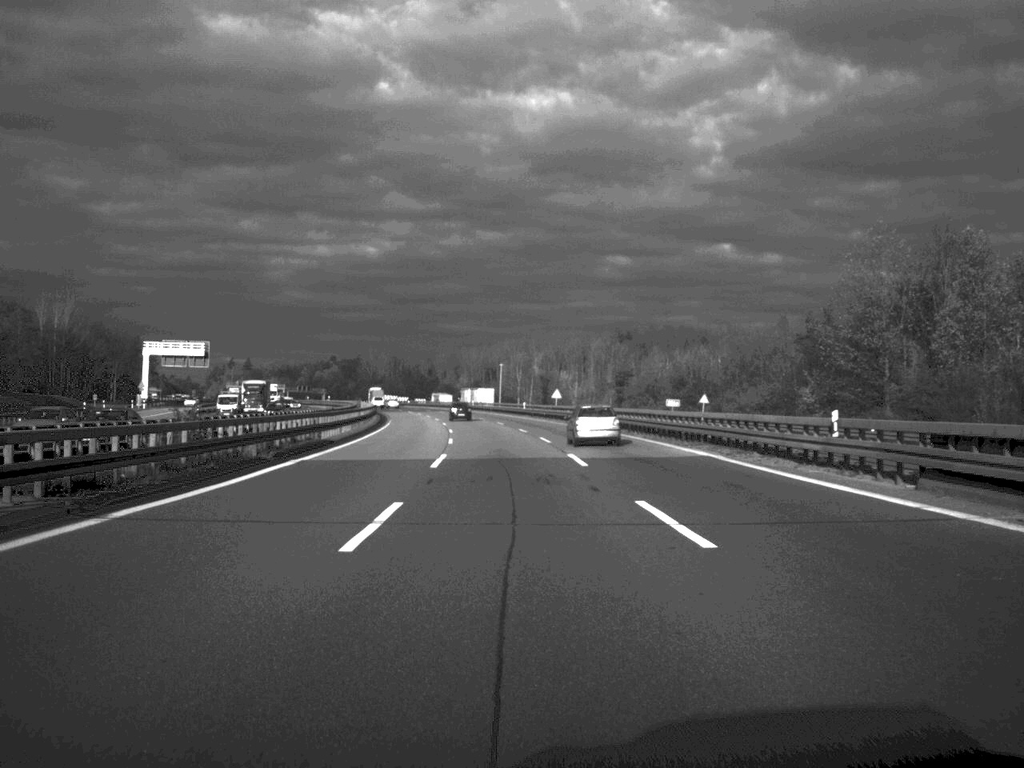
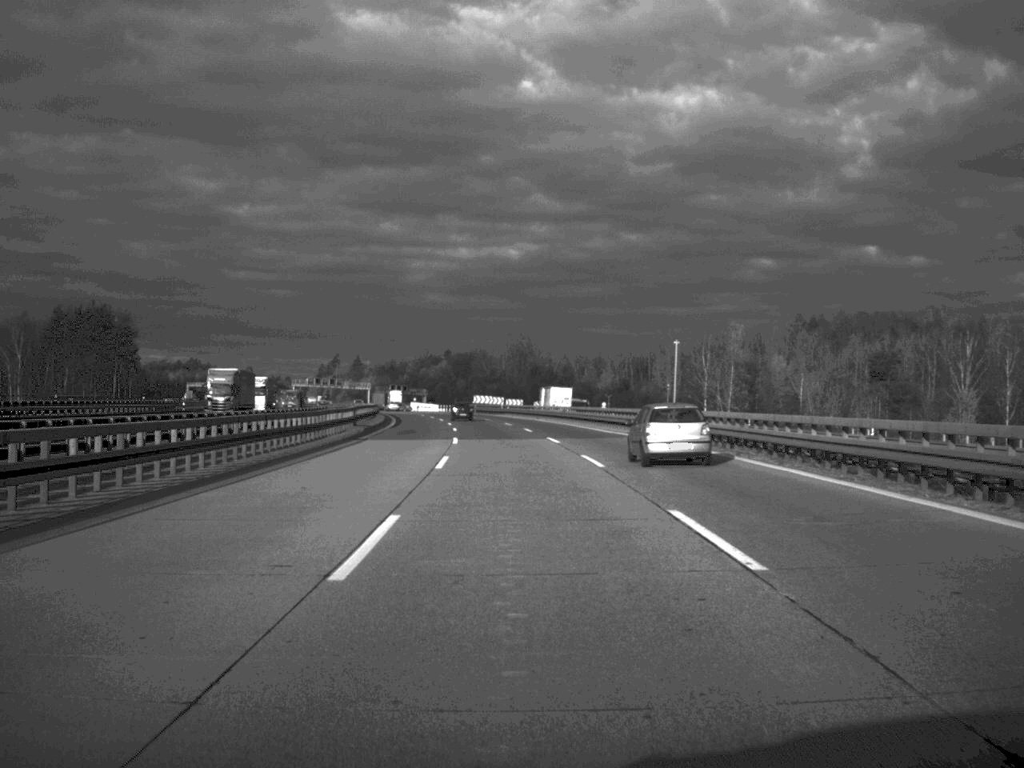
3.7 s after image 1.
(-6.2, +108.7) m; -6°
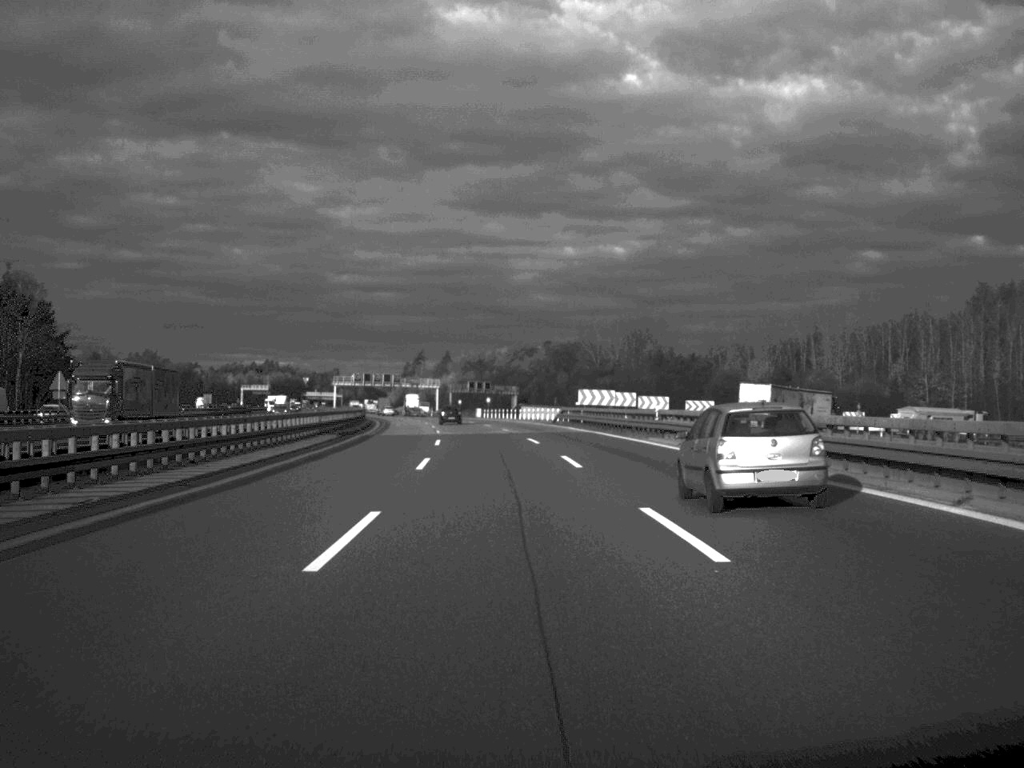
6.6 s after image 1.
(-3.5, +88.1) m; -5°
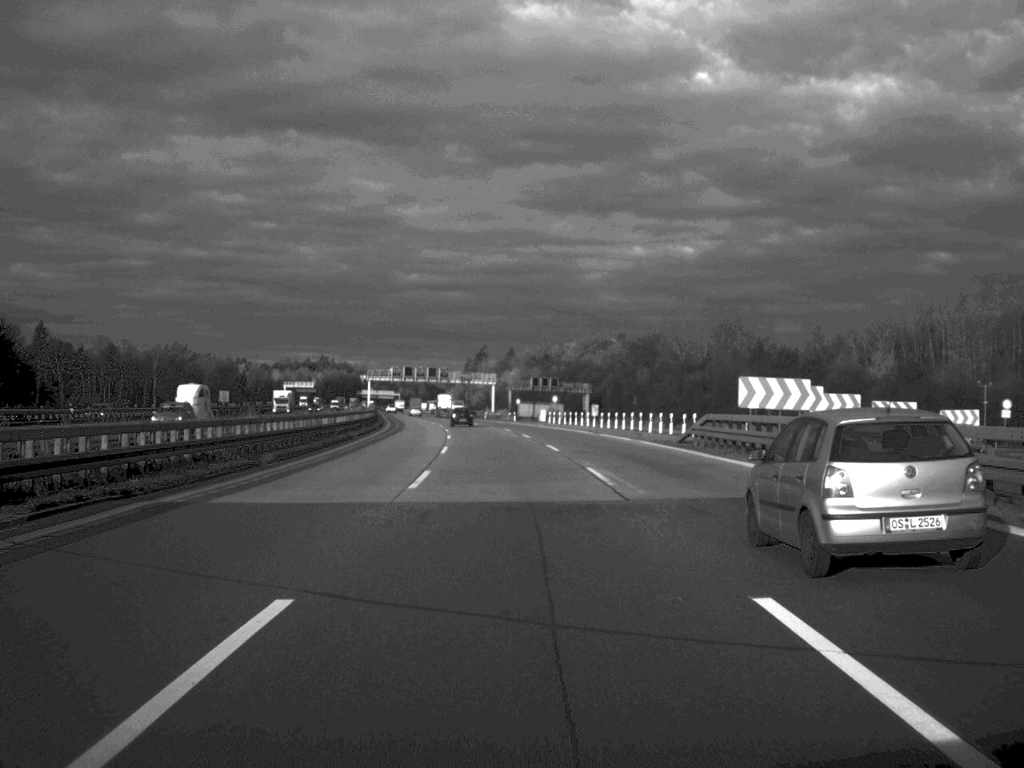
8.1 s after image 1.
(-1.2, +43.5) m; -3°
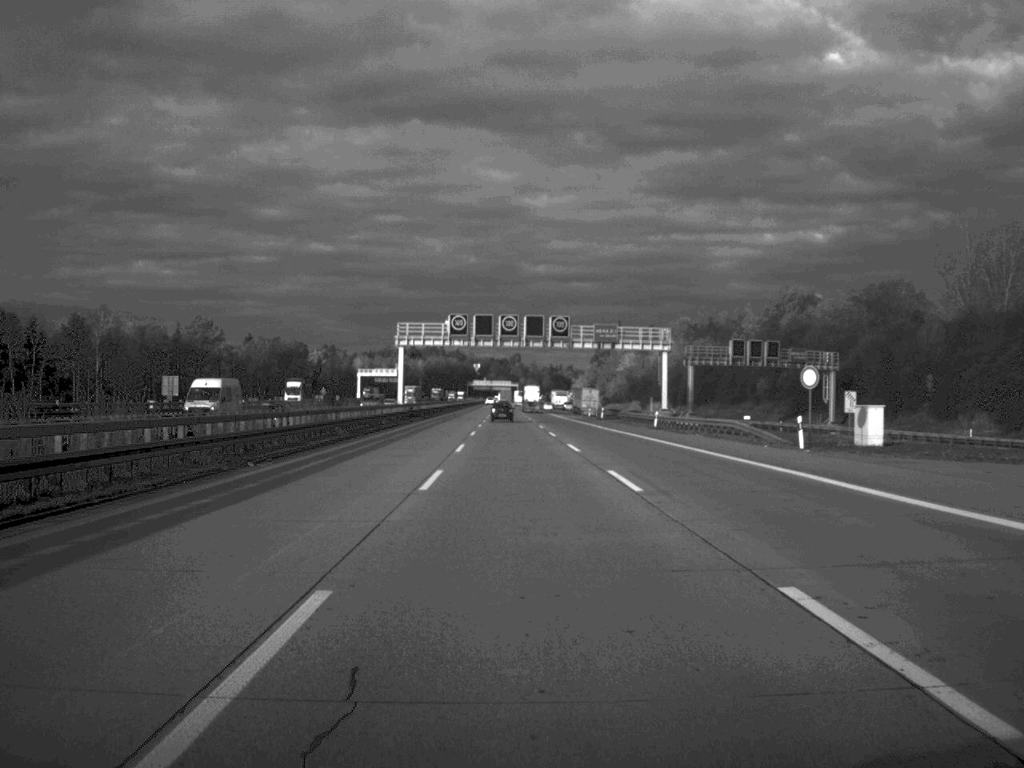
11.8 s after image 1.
(-6.0, +108.8) m; -6°
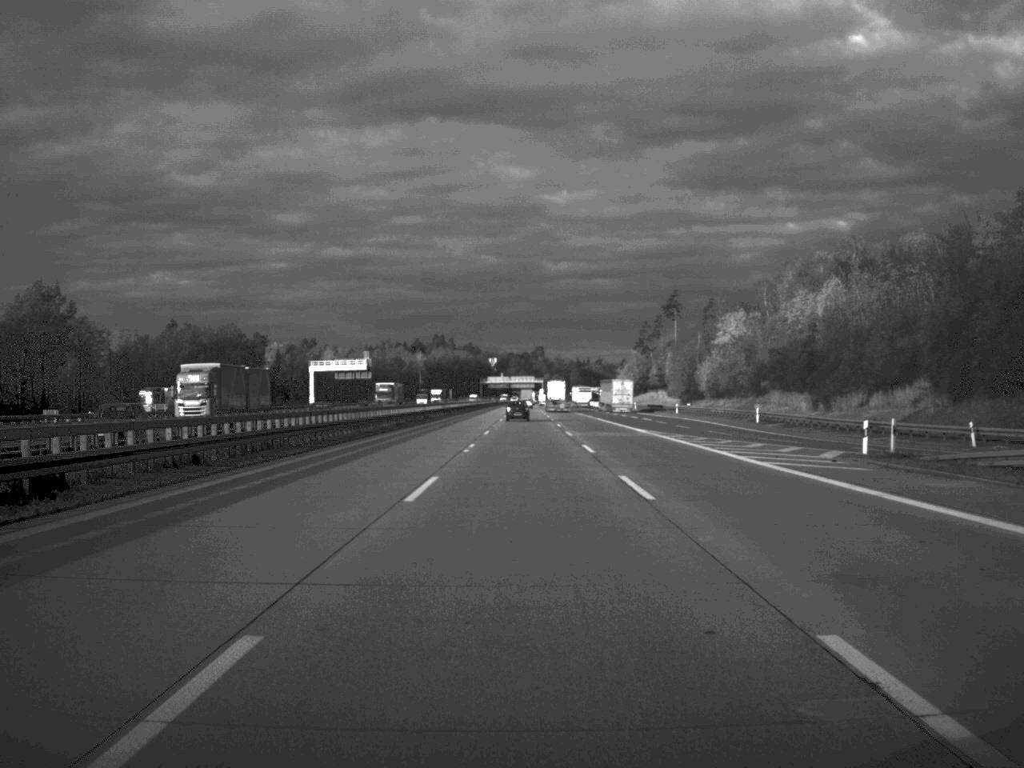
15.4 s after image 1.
(-1.5, +108.9) m; -1°
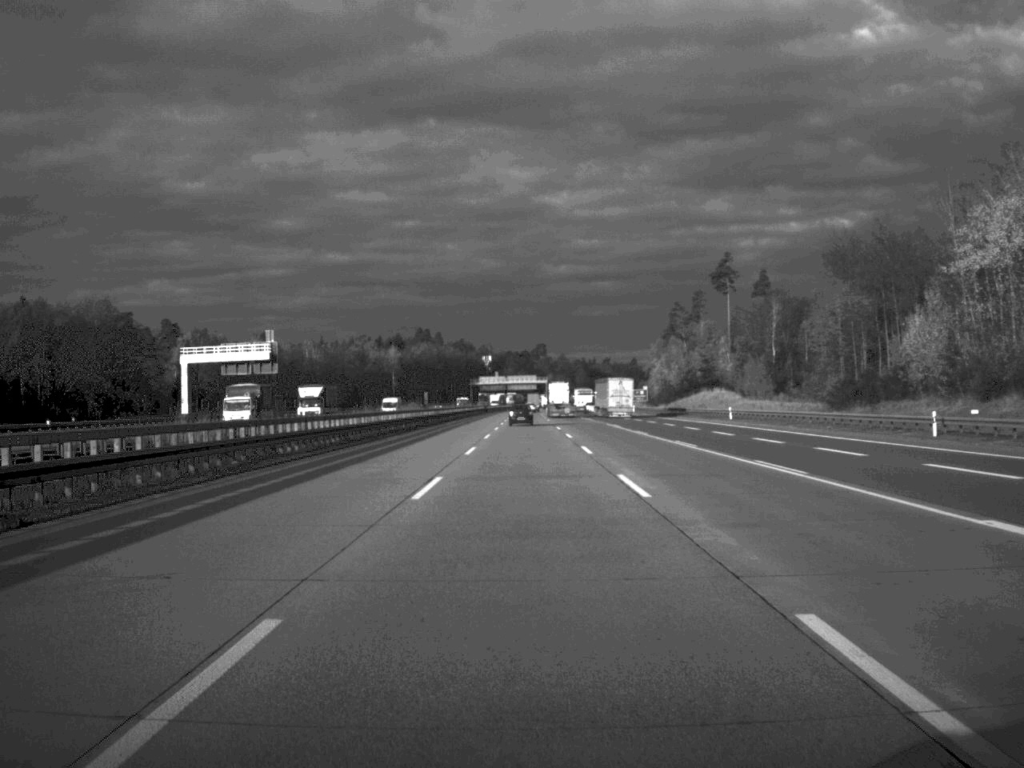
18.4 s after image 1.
(-0.1, +88.1) m; 0°
